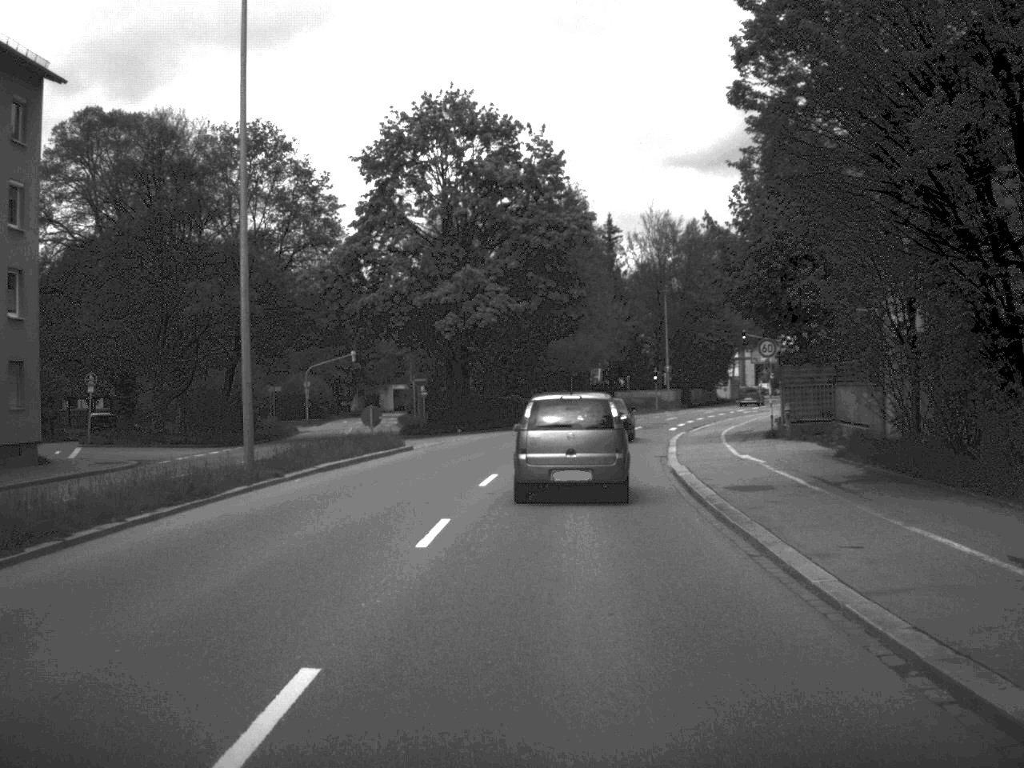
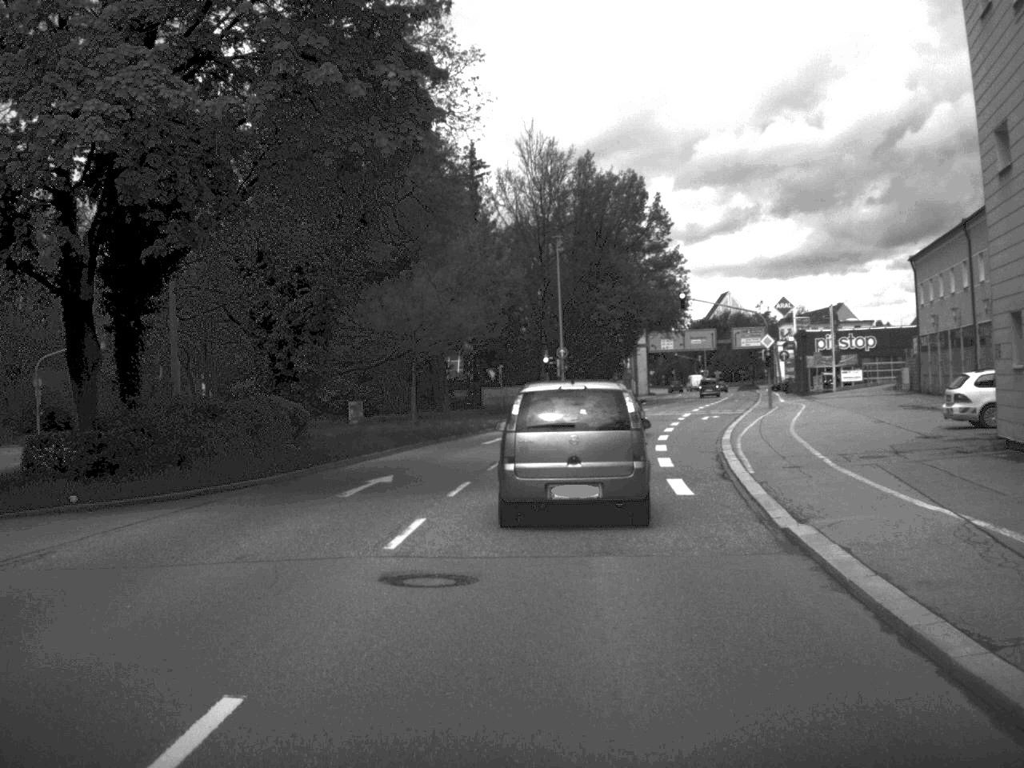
(+1.7, +36.2) m; +6°
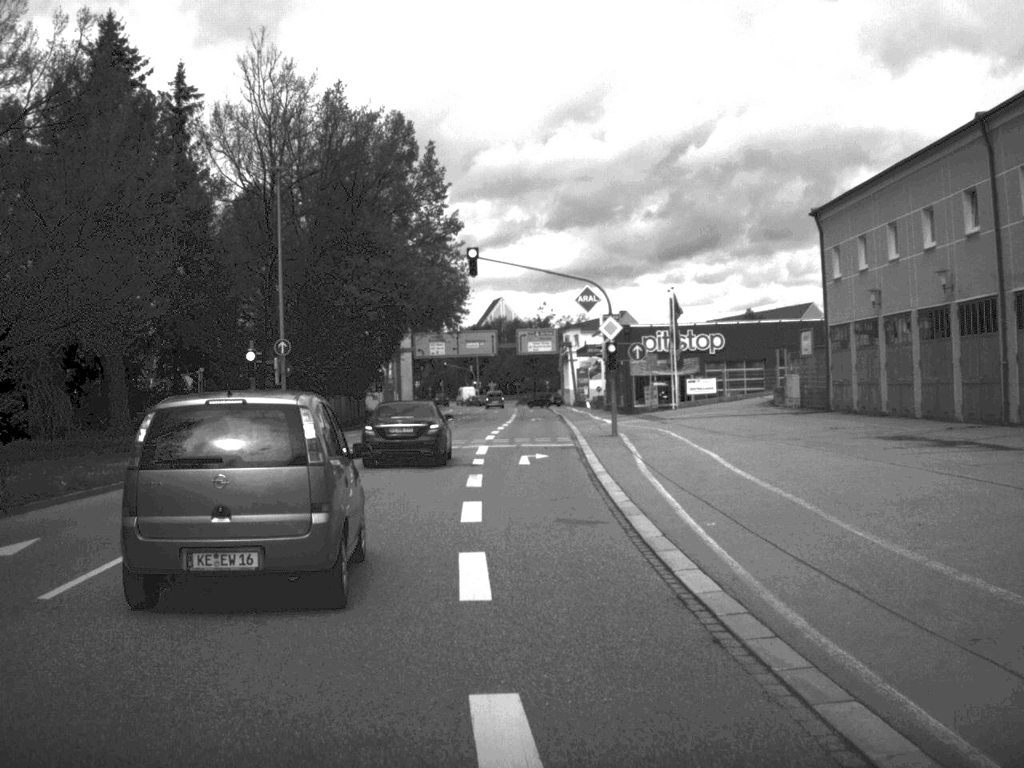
(+2.0, +25.8) m; +10°
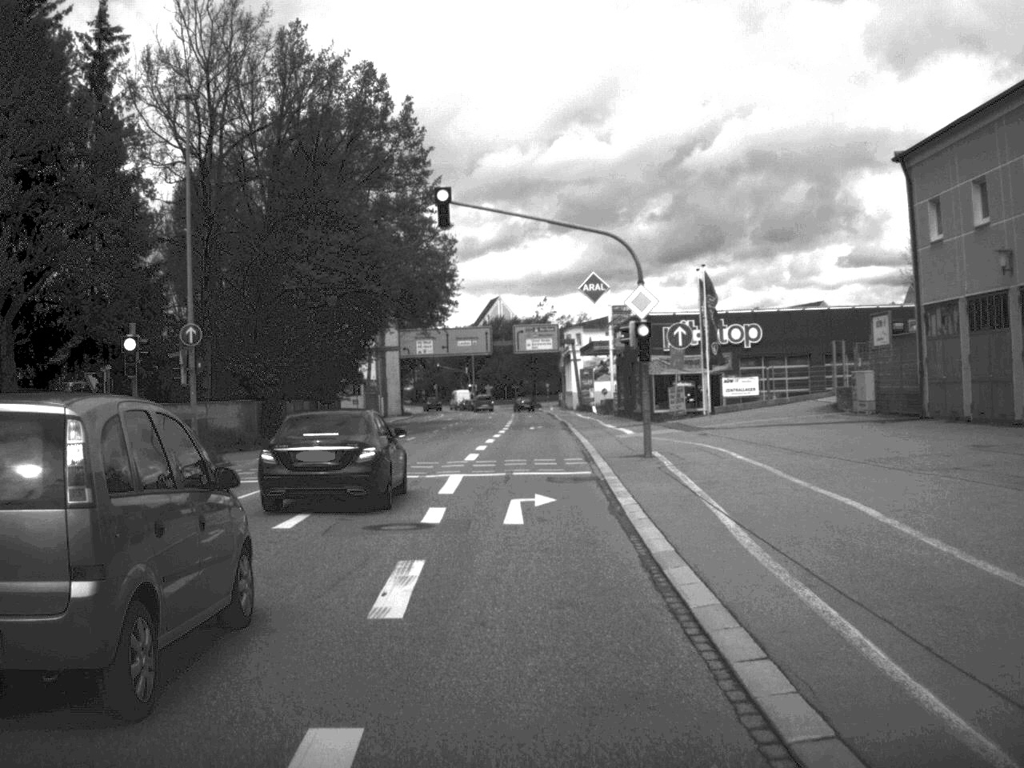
(+0.1, +12.5) m; 0°
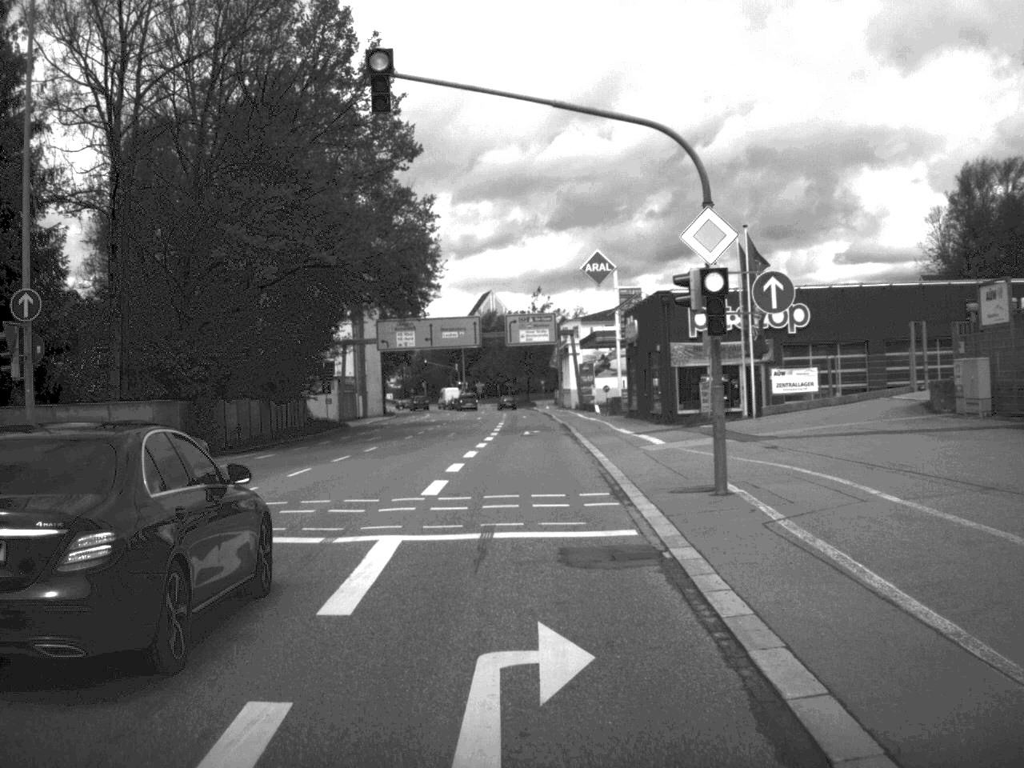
(0.0, +11.5) m; 0°
